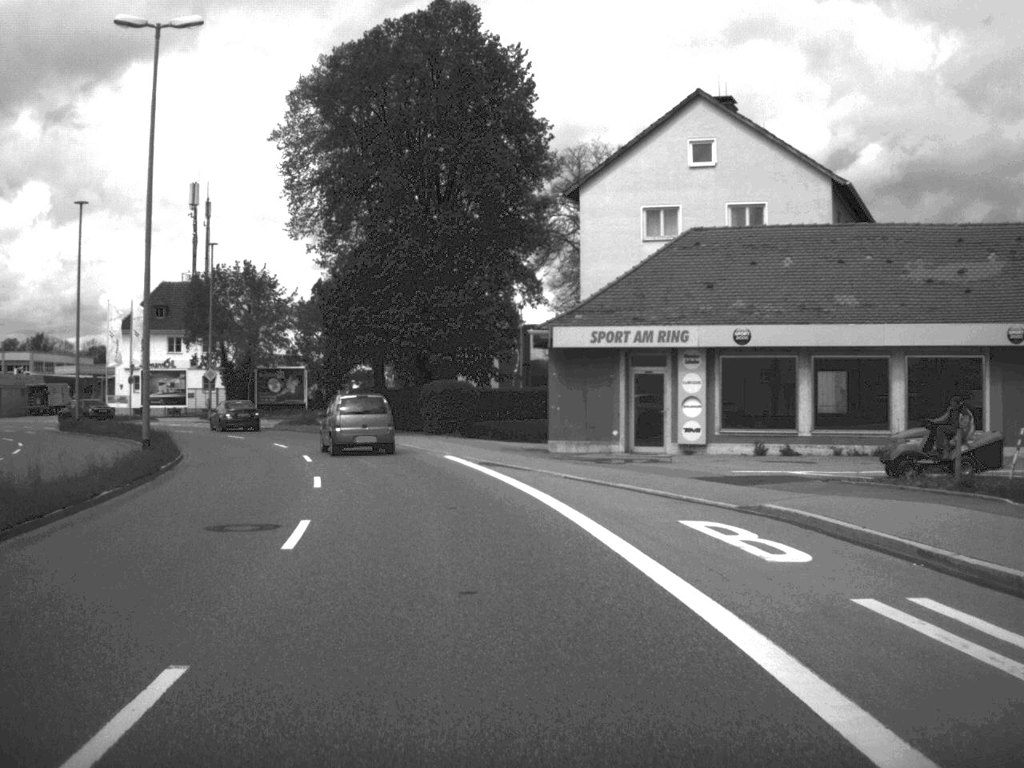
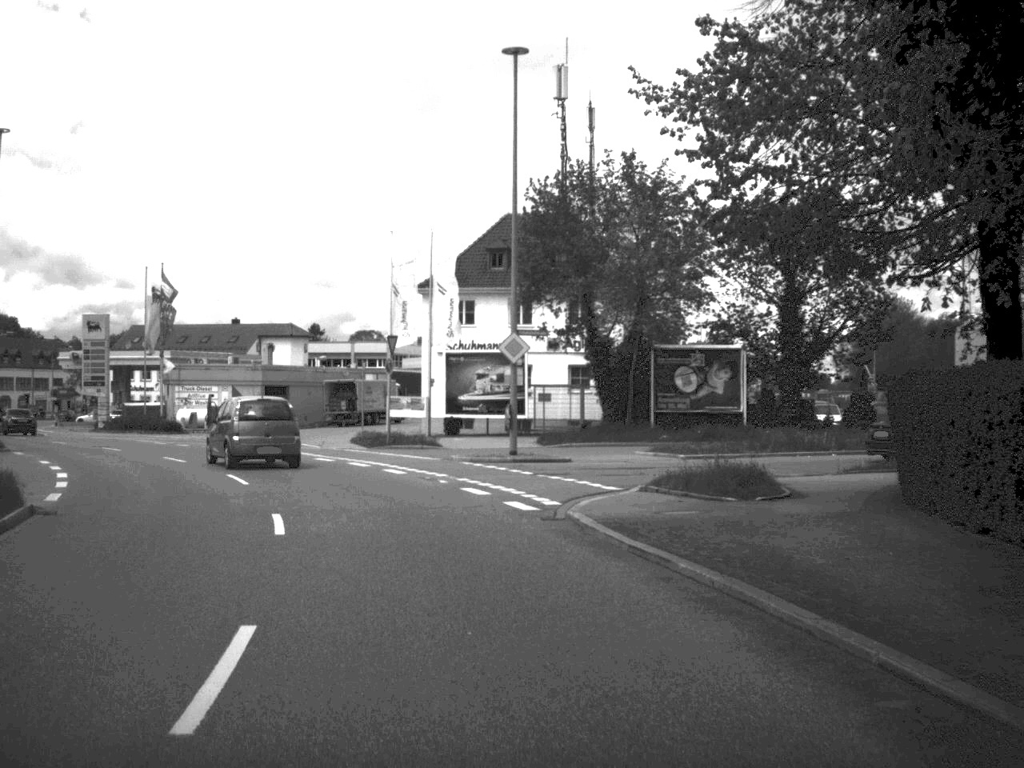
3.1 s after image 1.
(-6.8, +42.3) m; -20°
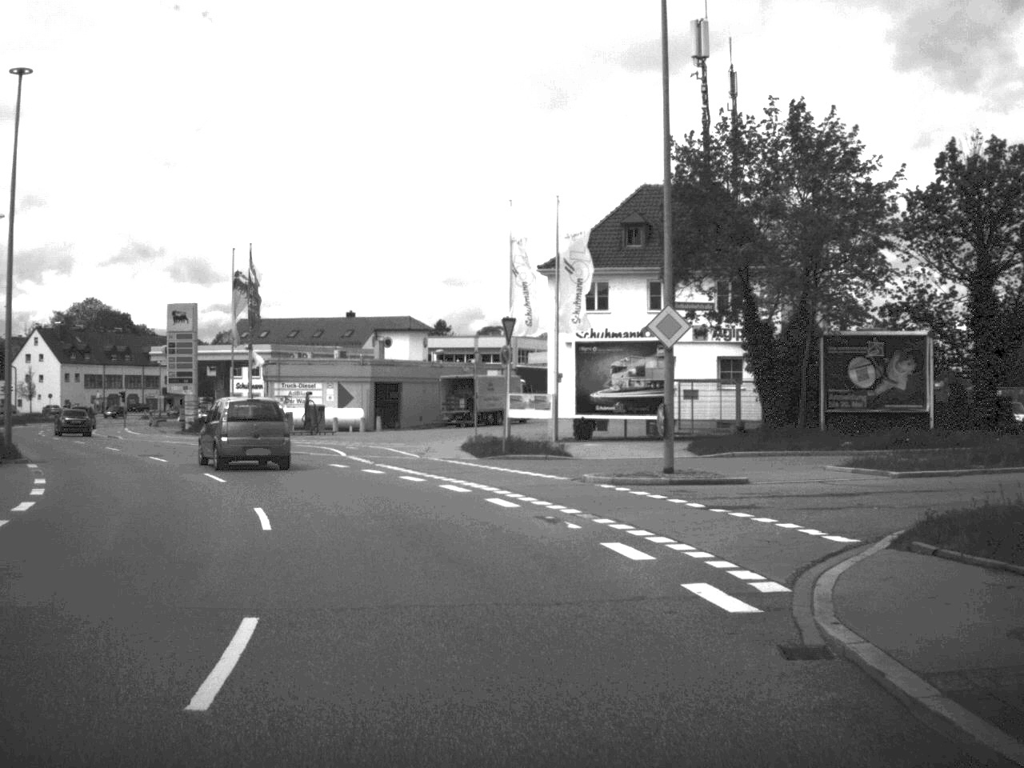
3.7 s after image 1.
(-0.4, +8.4) m; -6°
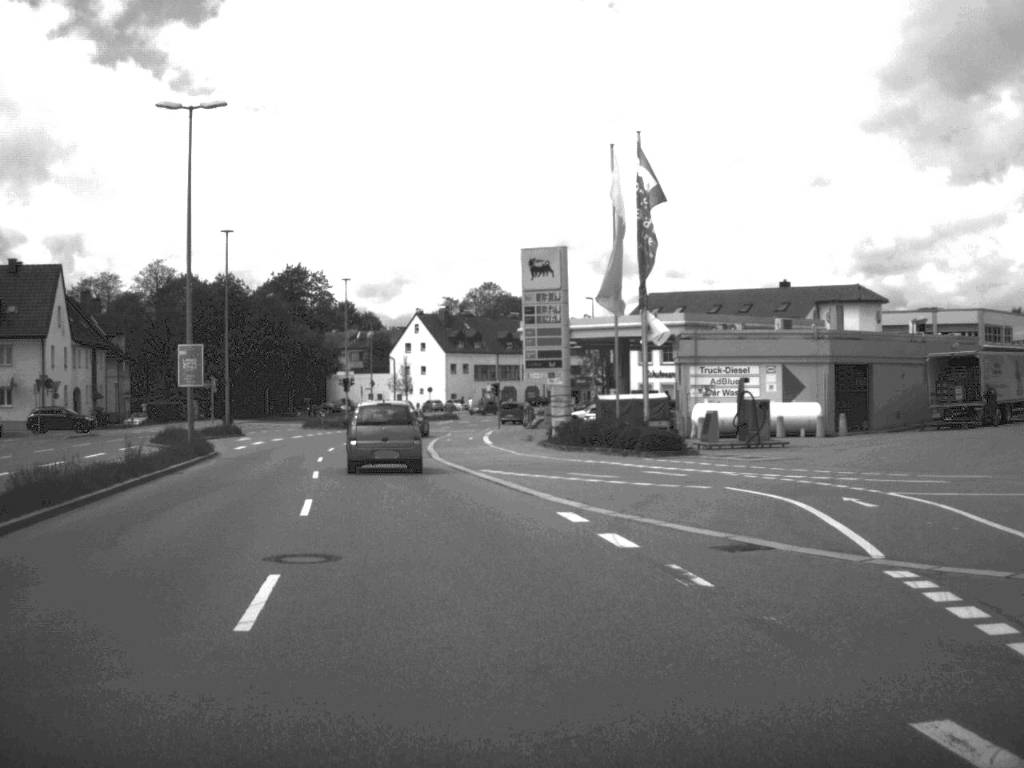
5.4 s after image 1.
(-4.1, +24.1) m; -19°
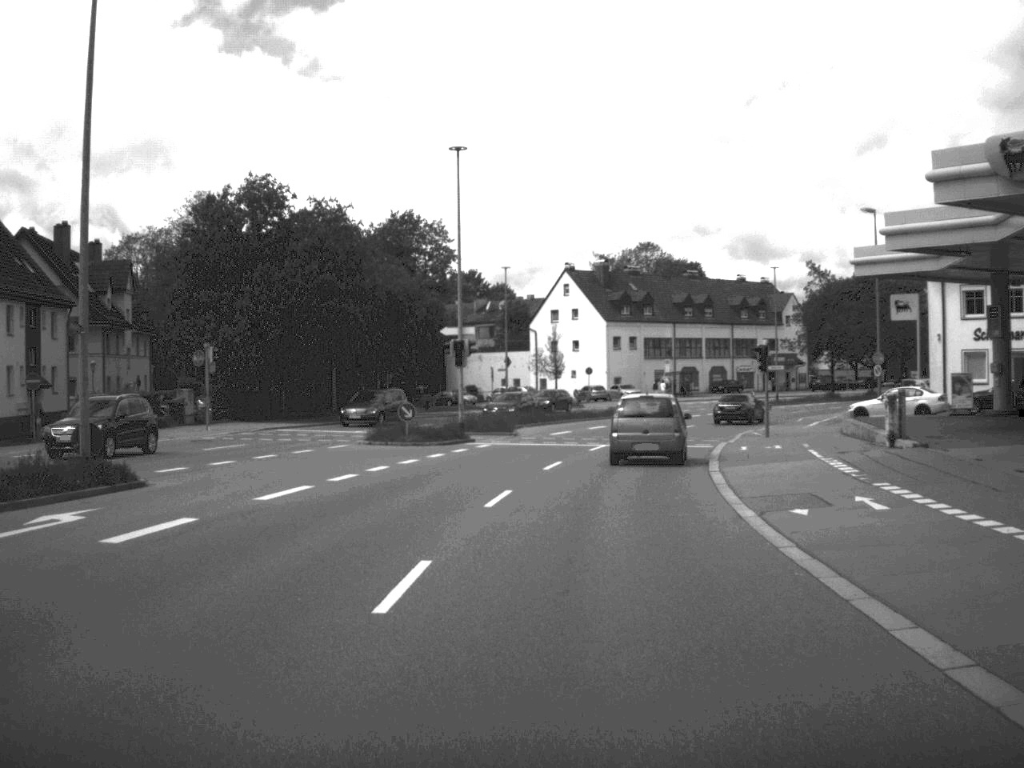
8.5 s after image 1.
(-5.3, +43.3) m; -6°
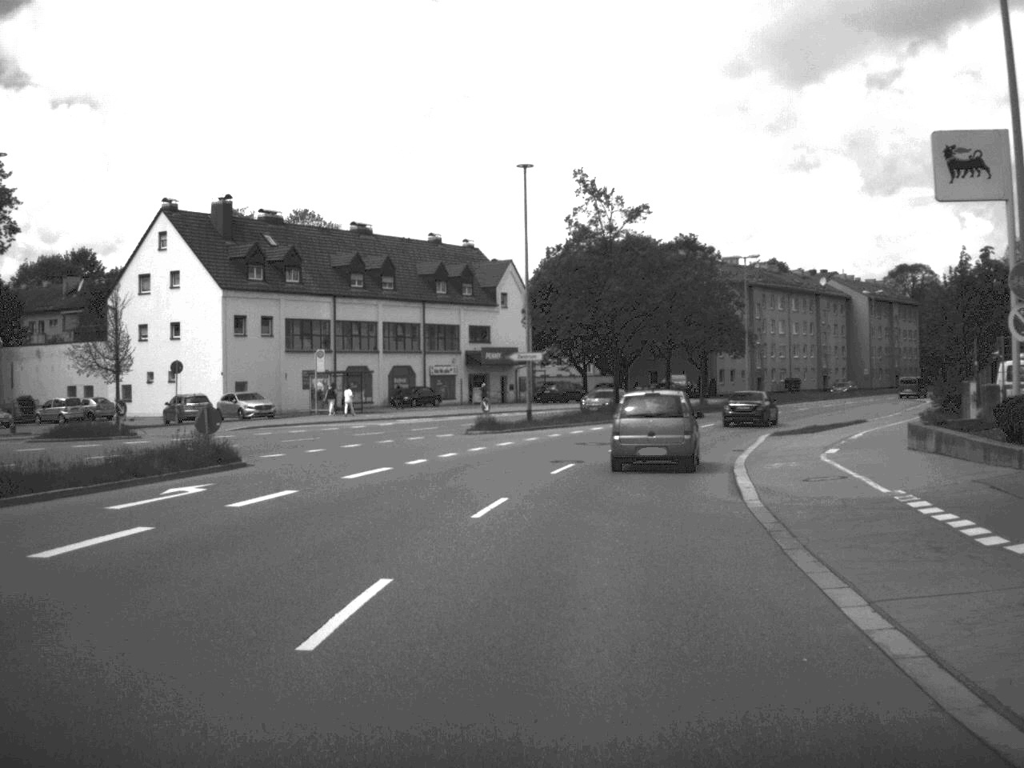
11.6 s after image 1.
(+5.6, +47.0) m; +15°
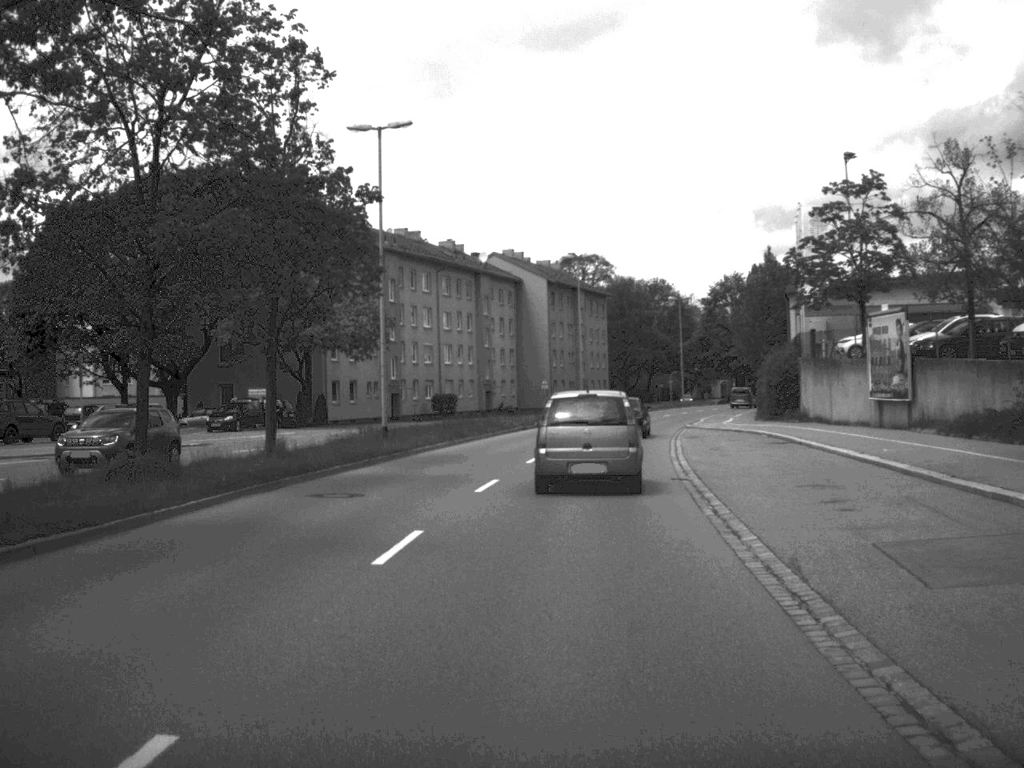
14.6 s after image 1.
(+7.3, +47.1) m; +17°
